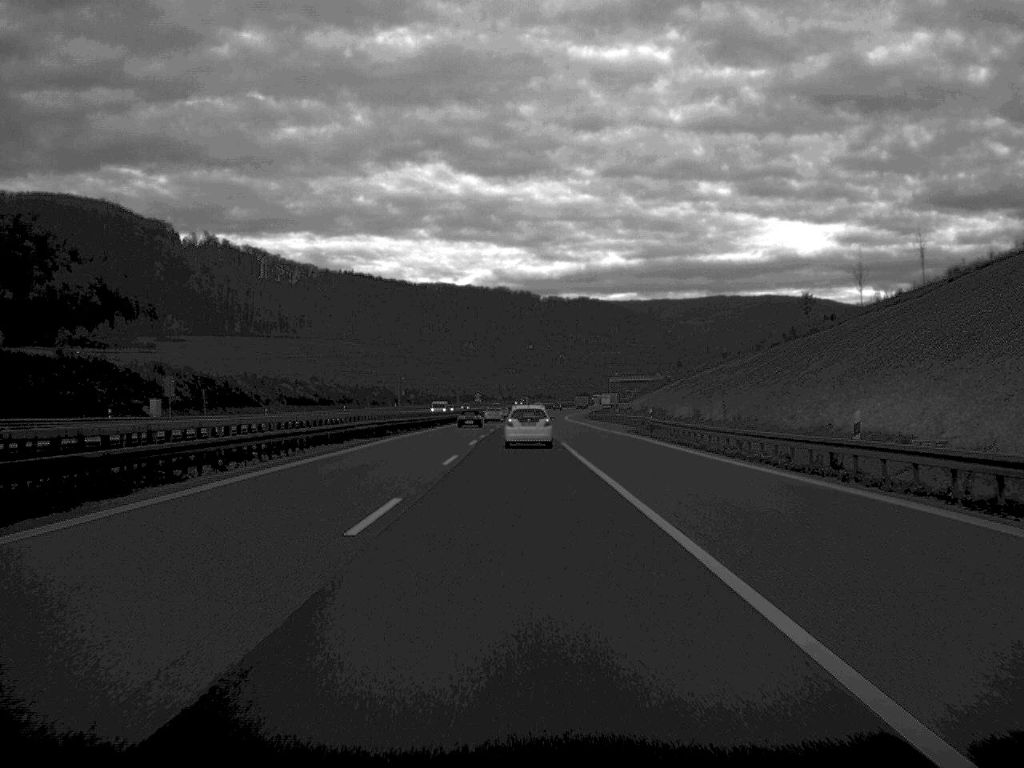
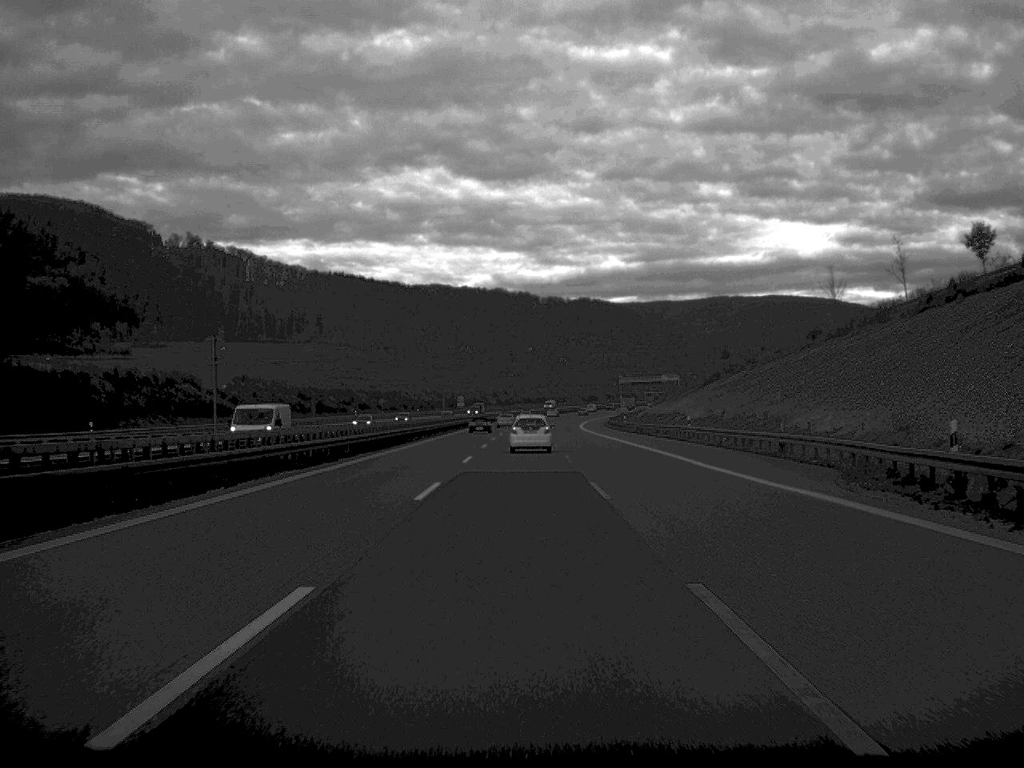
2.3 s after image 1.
(-0.1, +54.3) m; 0°
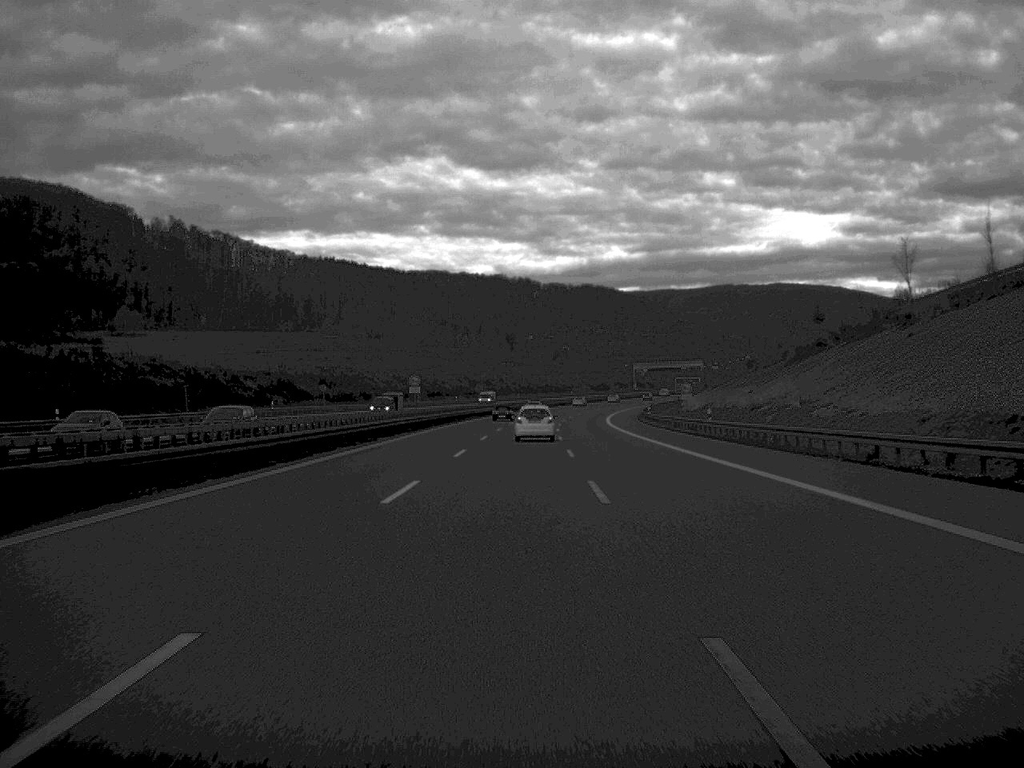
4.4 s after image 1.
(+0.2, +57.4) m; 0°
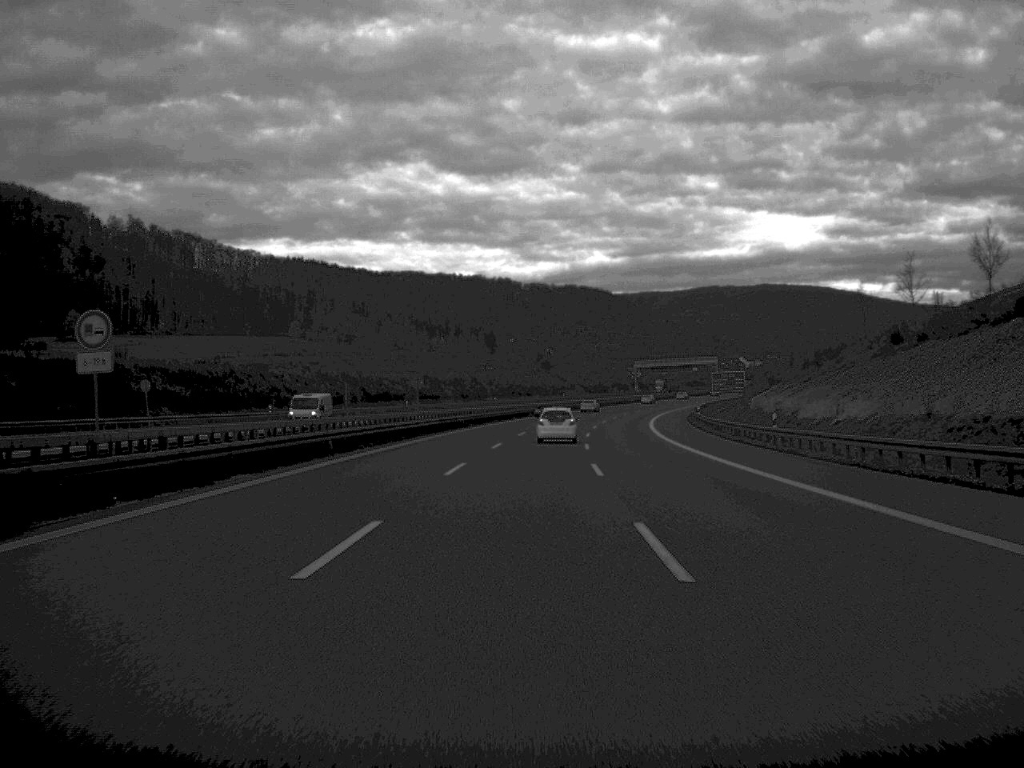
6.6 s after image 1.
(+0.2, +63.2) m; +1°
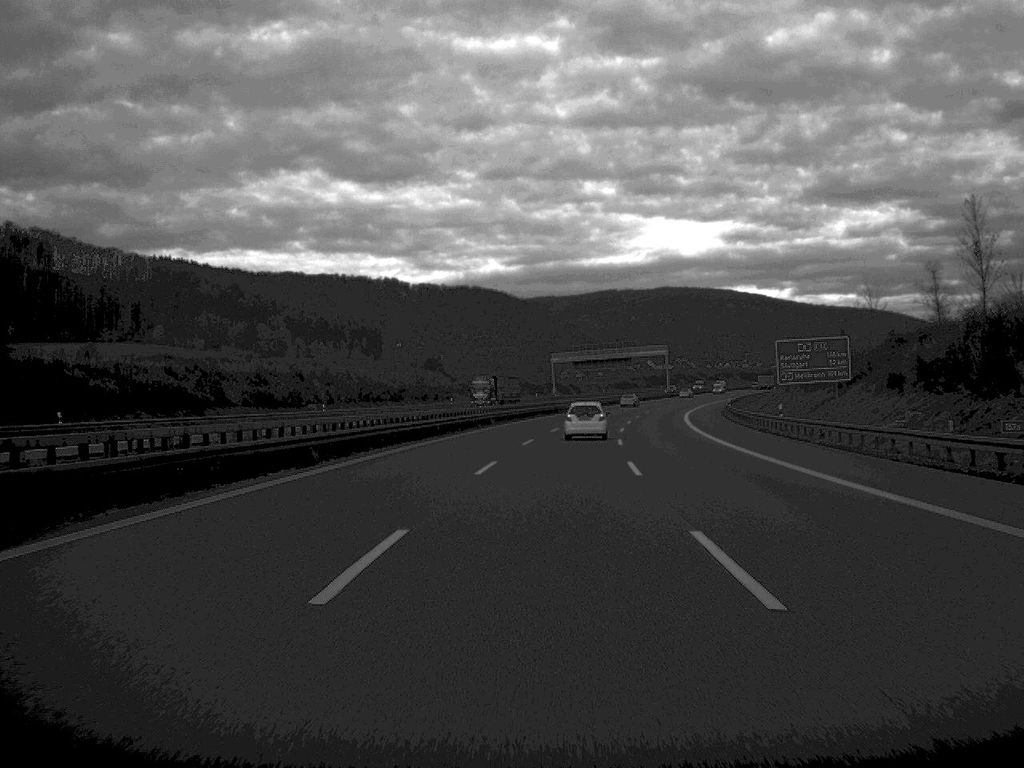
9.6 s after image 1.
(+3.3, +91.8) m; +5°
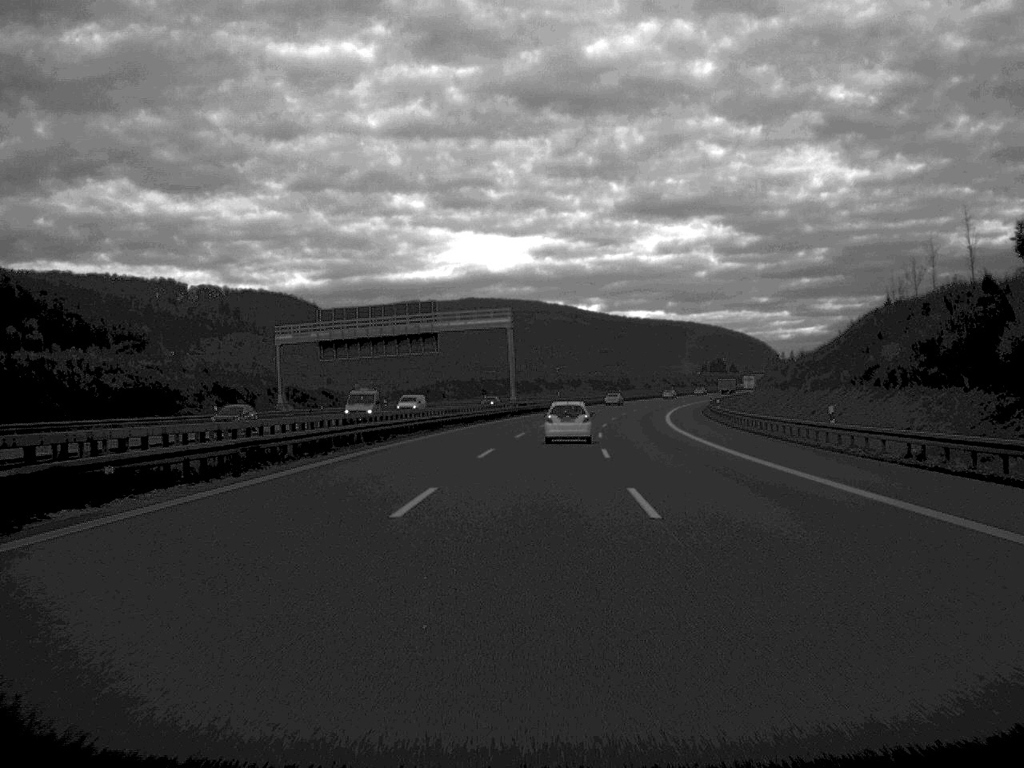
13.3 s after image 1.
(+9.4, +118.2) m; +9°
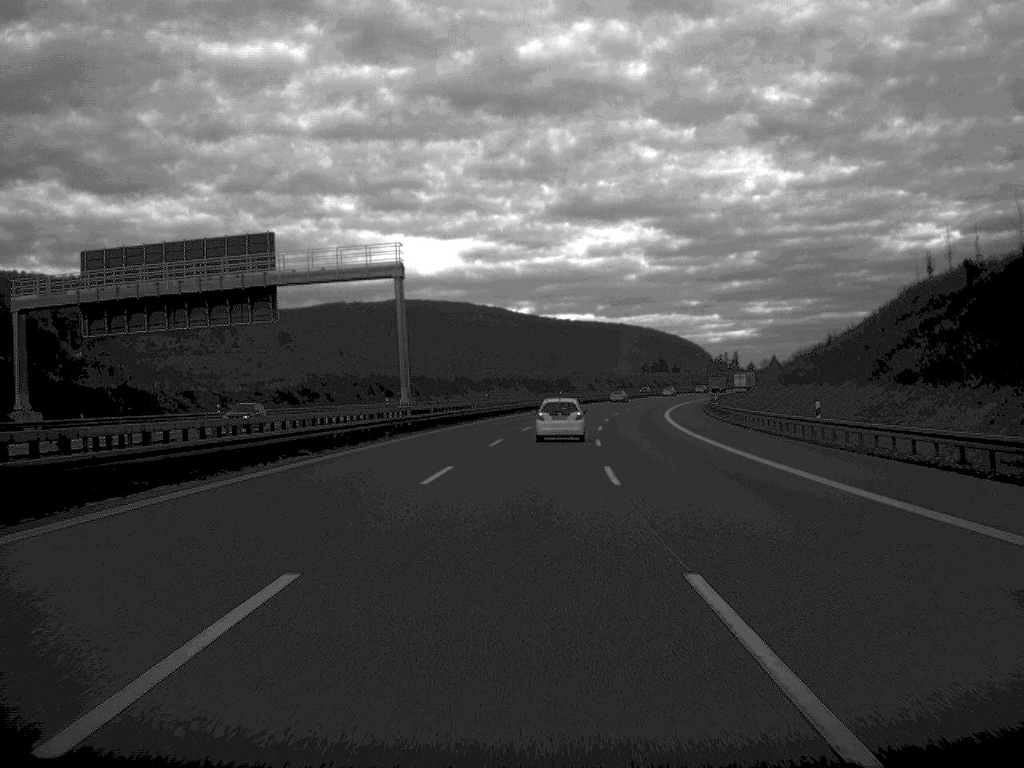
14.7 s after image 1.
(+1.3, +47.9) m; +3°
